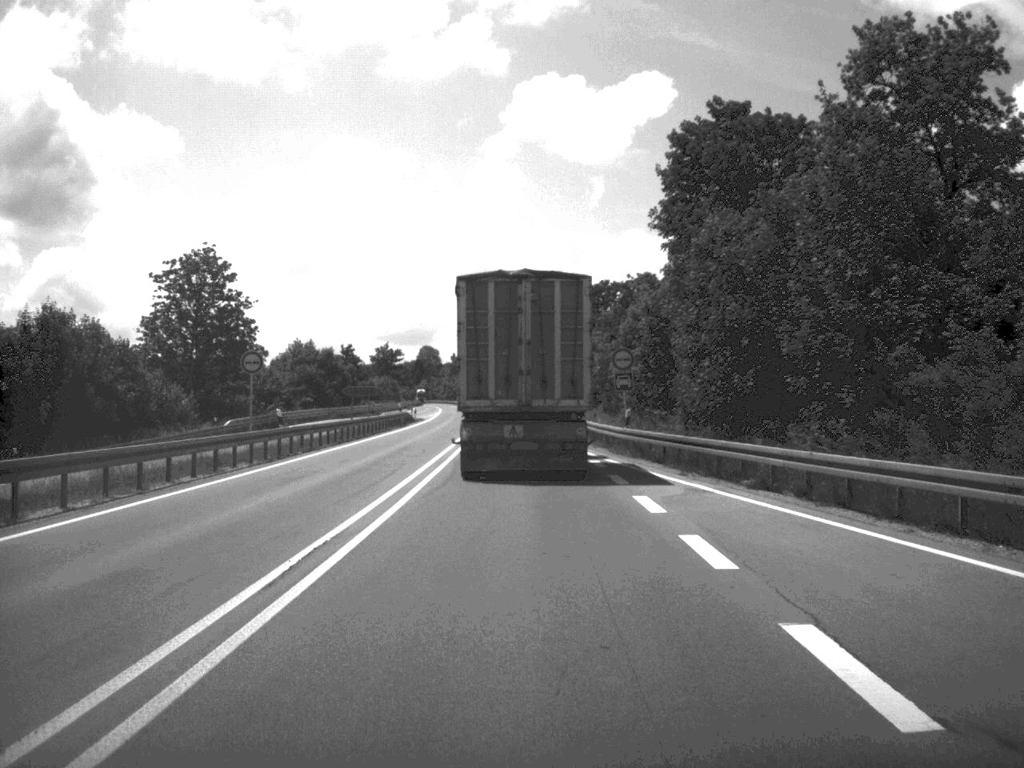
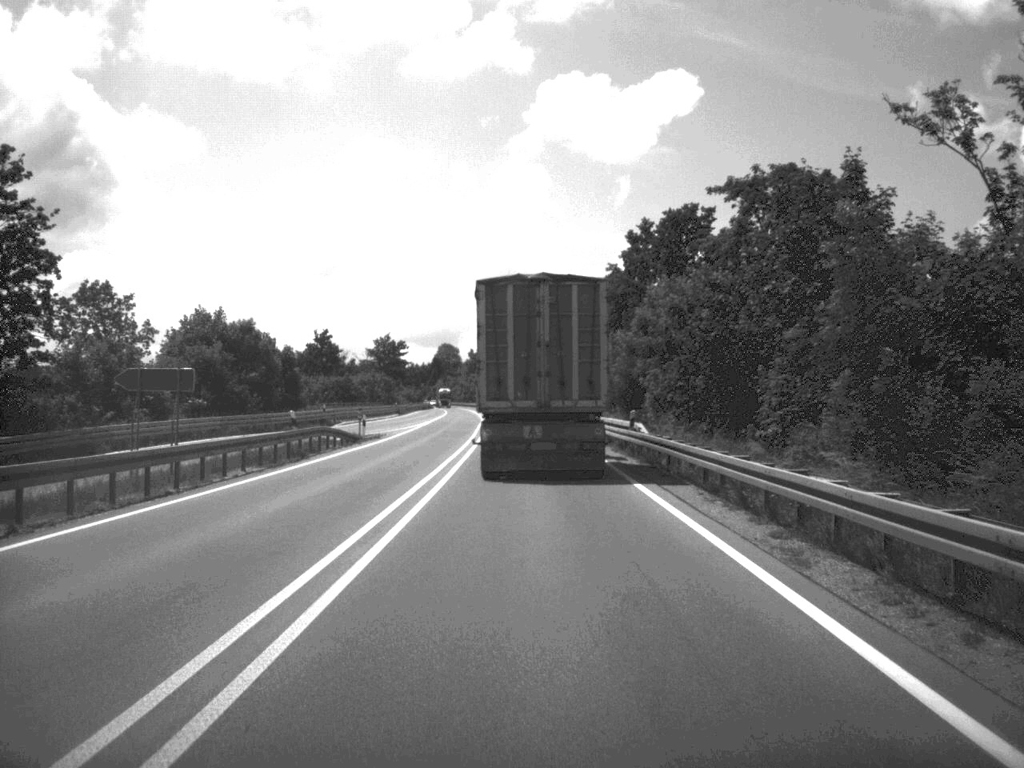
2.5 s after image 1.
(-0.6, +44.4) m; -1°
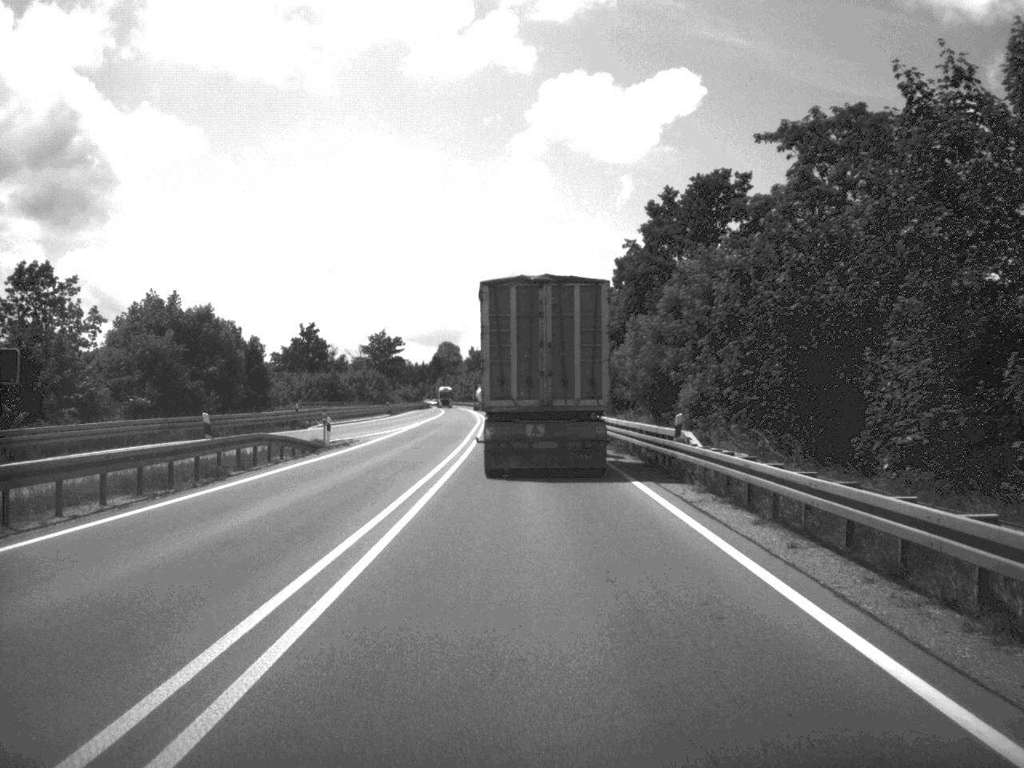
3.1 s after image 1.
(0.0, +10.4) m; 0°
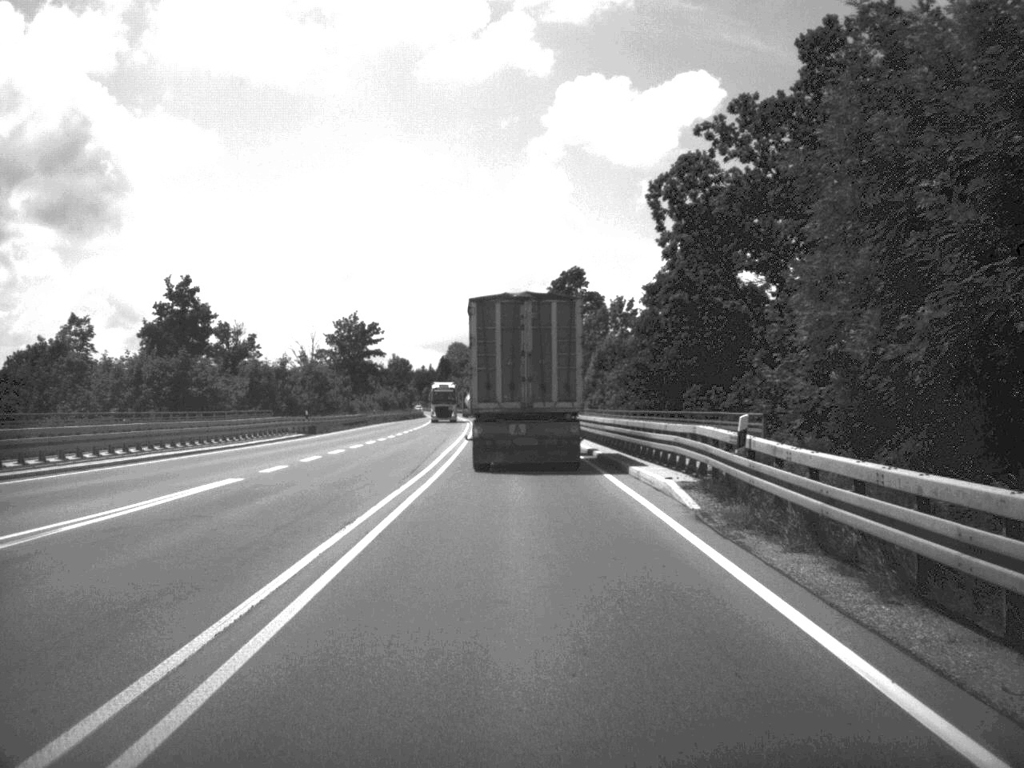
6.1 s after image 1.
(-0.4, +55.2) m; -1°
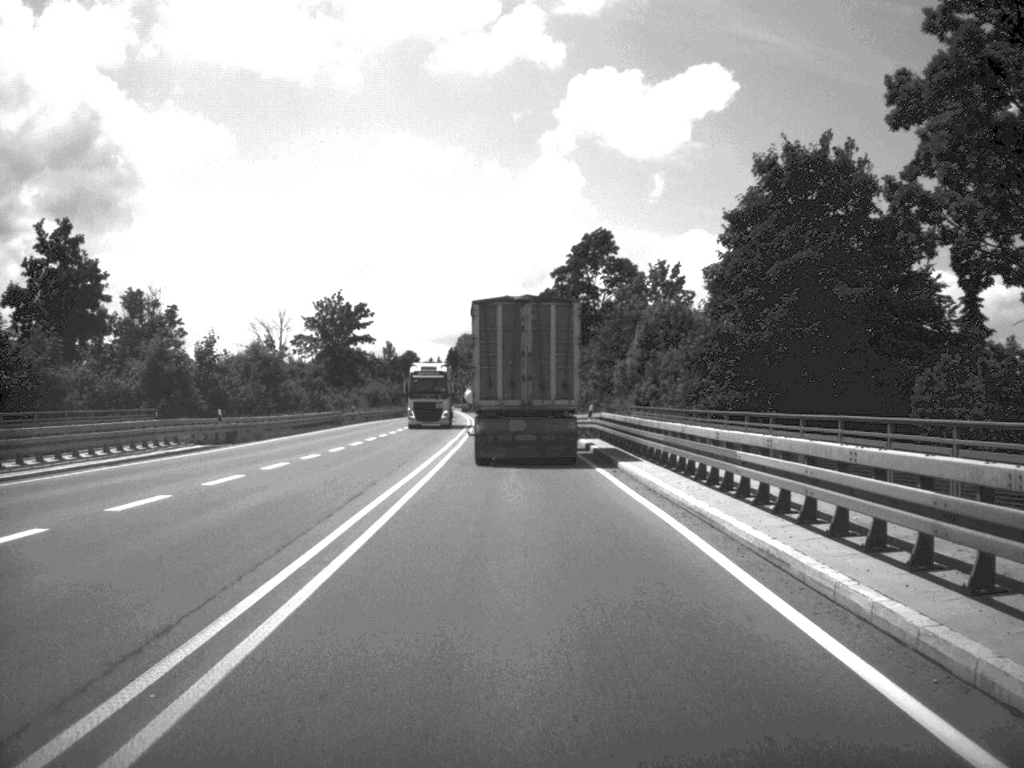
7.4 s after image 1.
(-0.1, +23.2) m; -1°
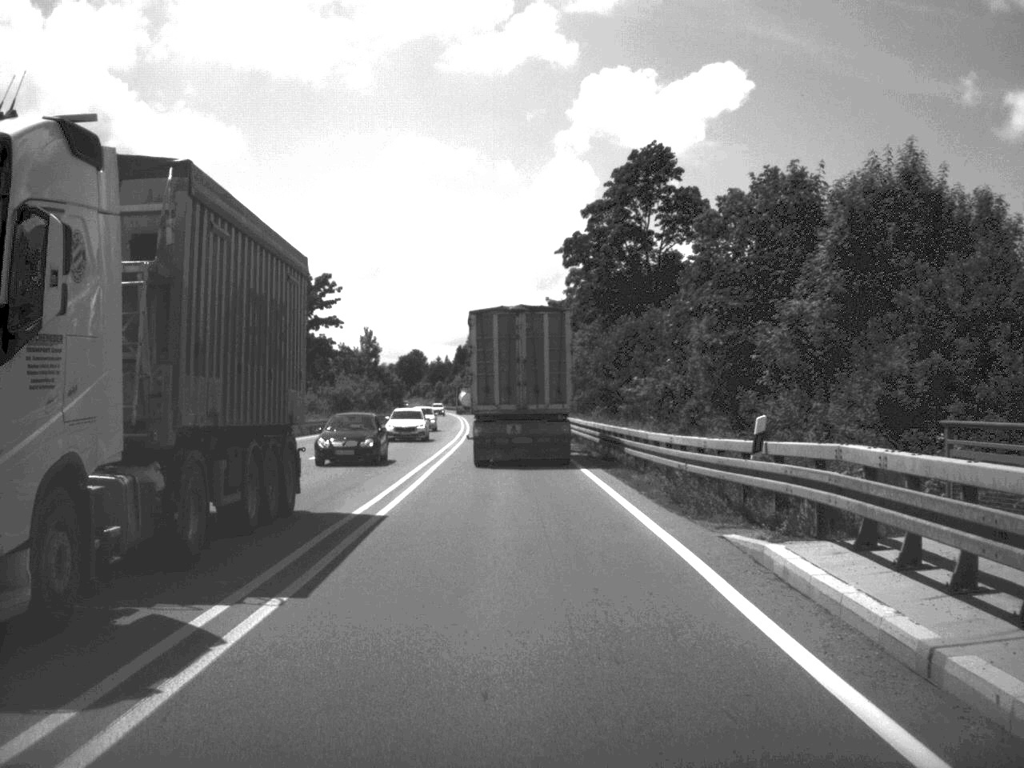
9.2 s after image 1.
(-0.2, +32.8) m; -1°
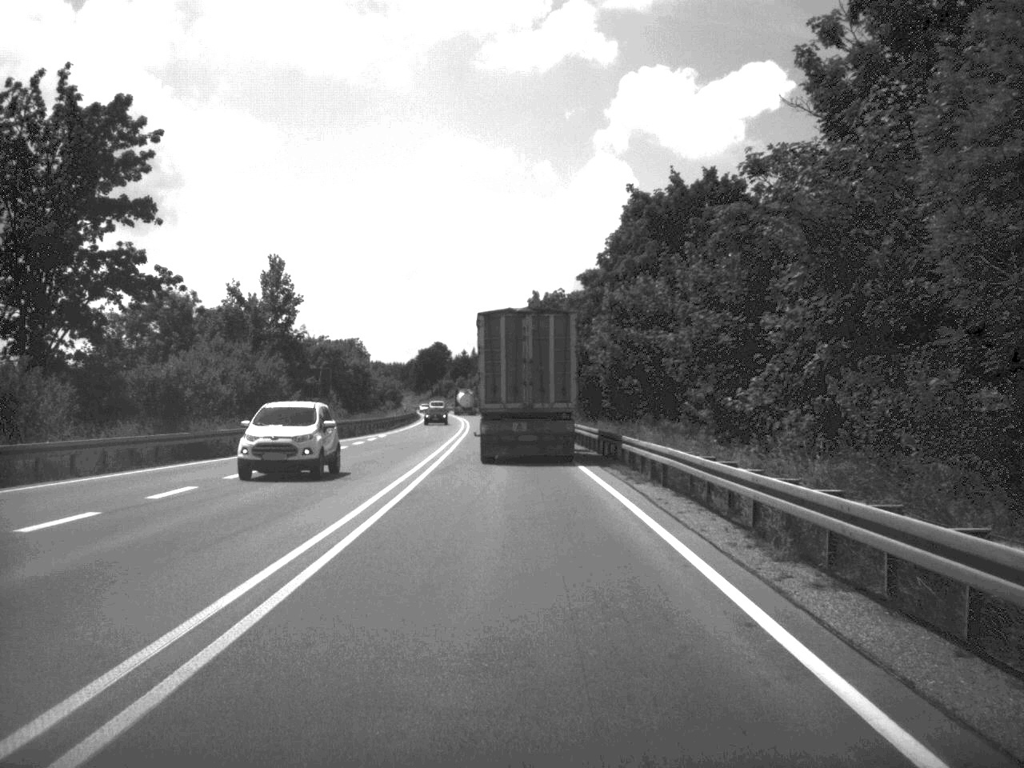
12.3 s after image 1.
(-1.0, +59.1) m; -2°
